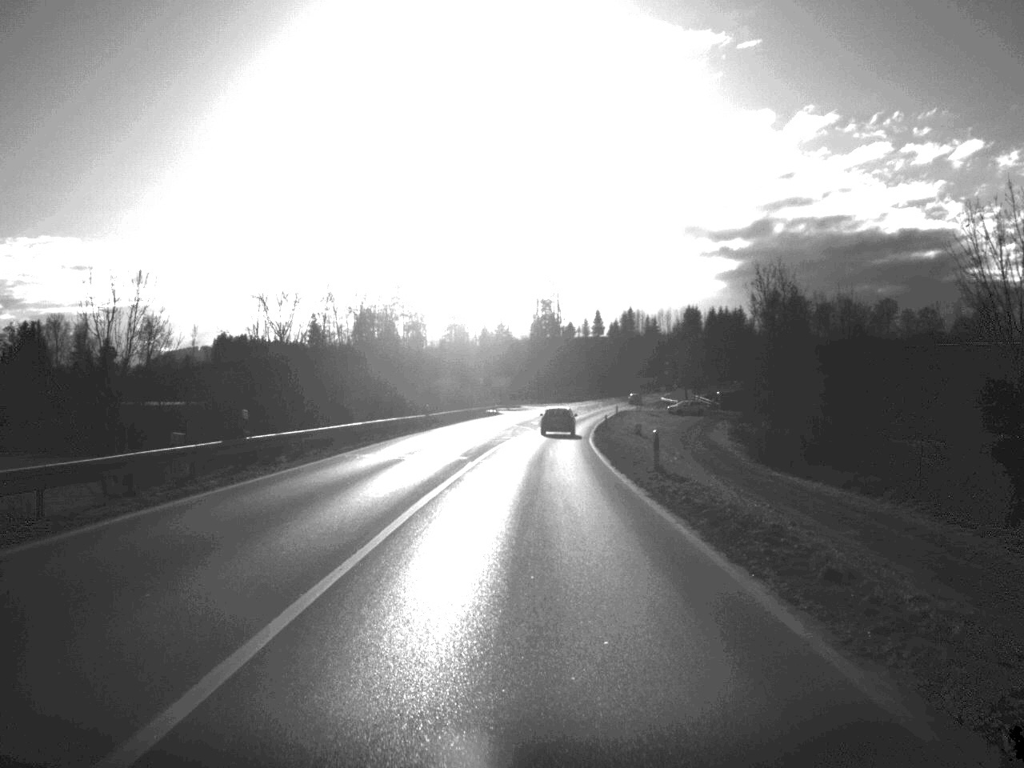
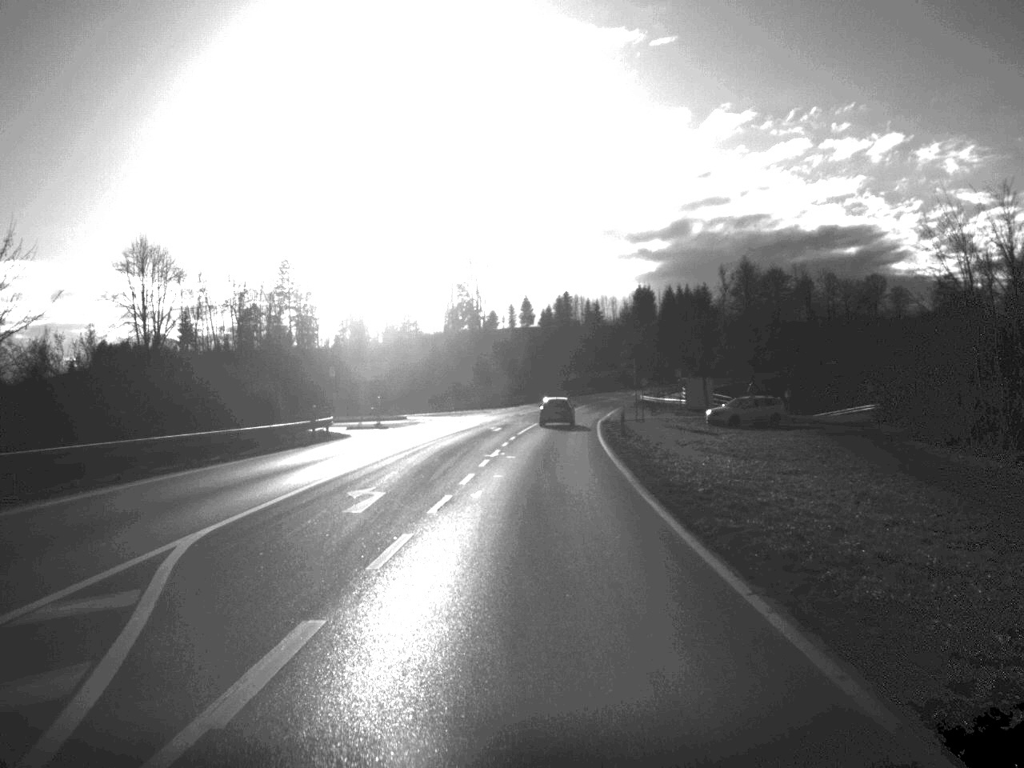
(+1.8, +71.8) m; +3°
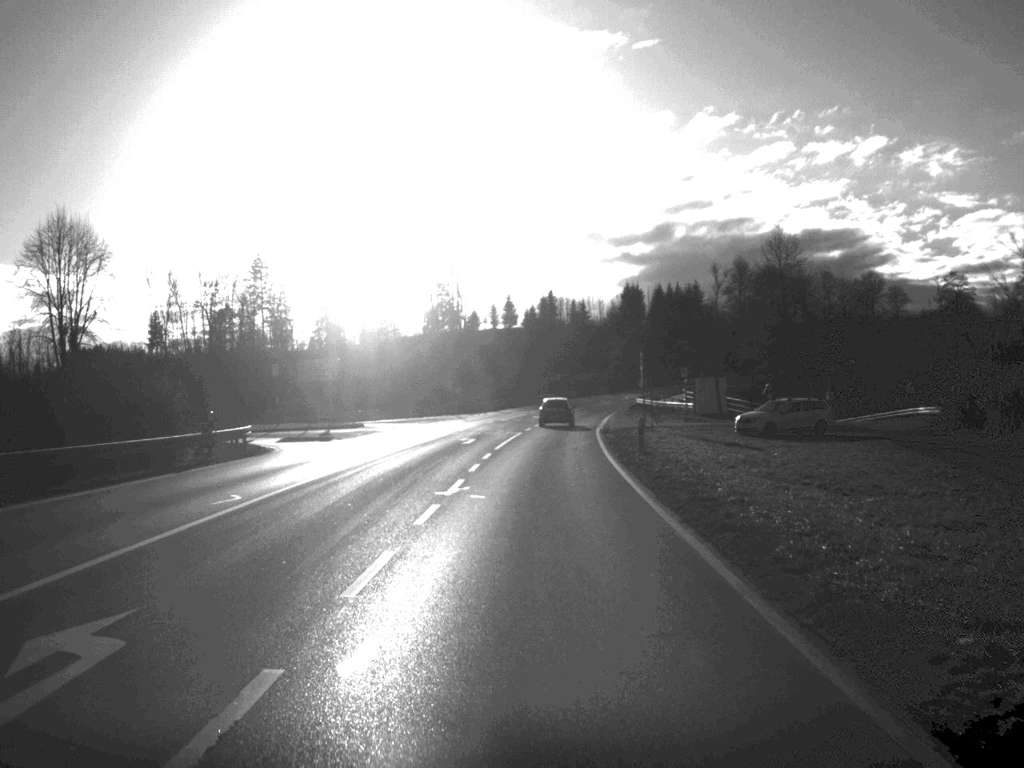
(+0.1, +13.6) m; +1°
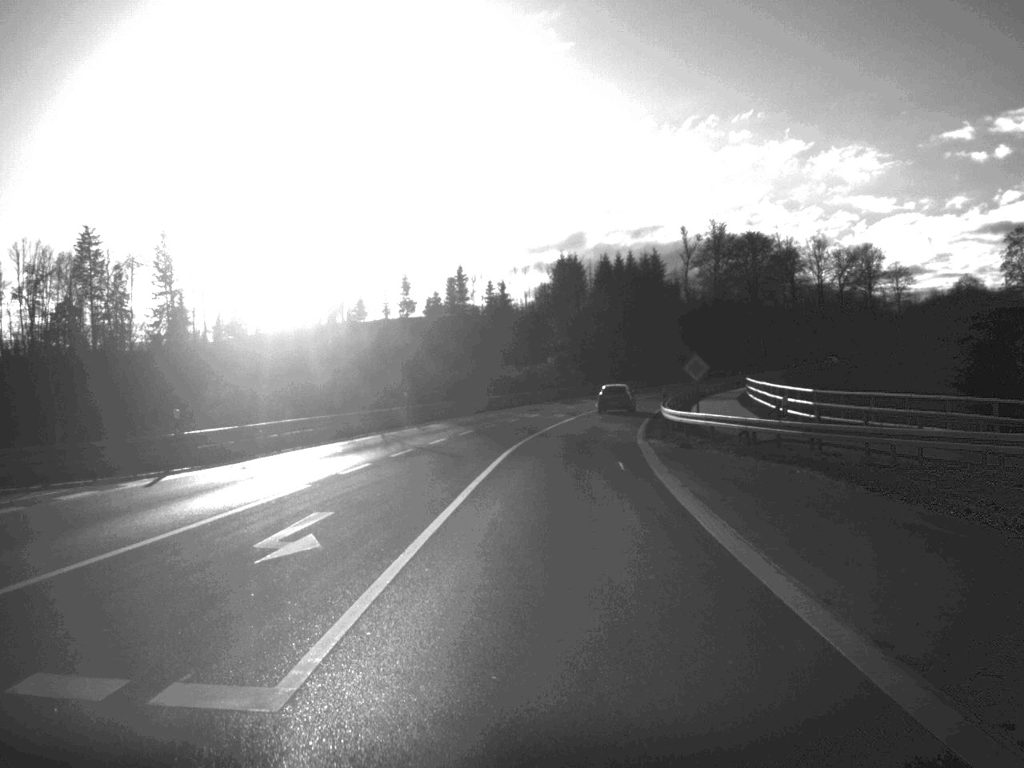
(+2.1, +71.7) m; +4°
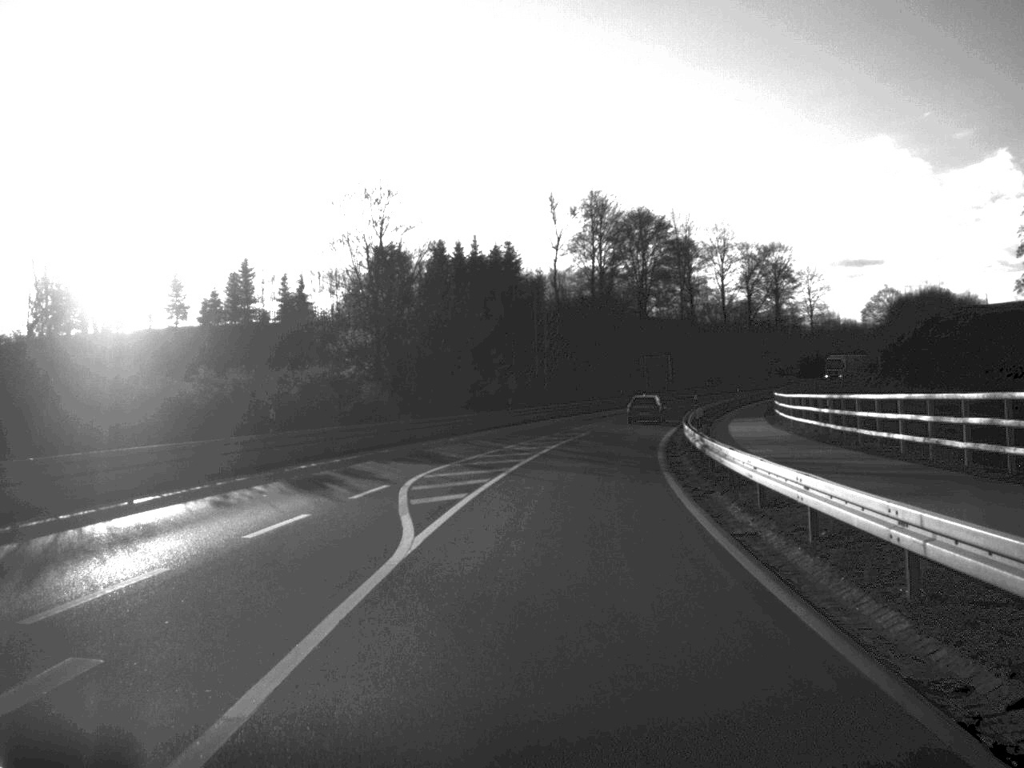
(+3.5, +57.4) m; +7°
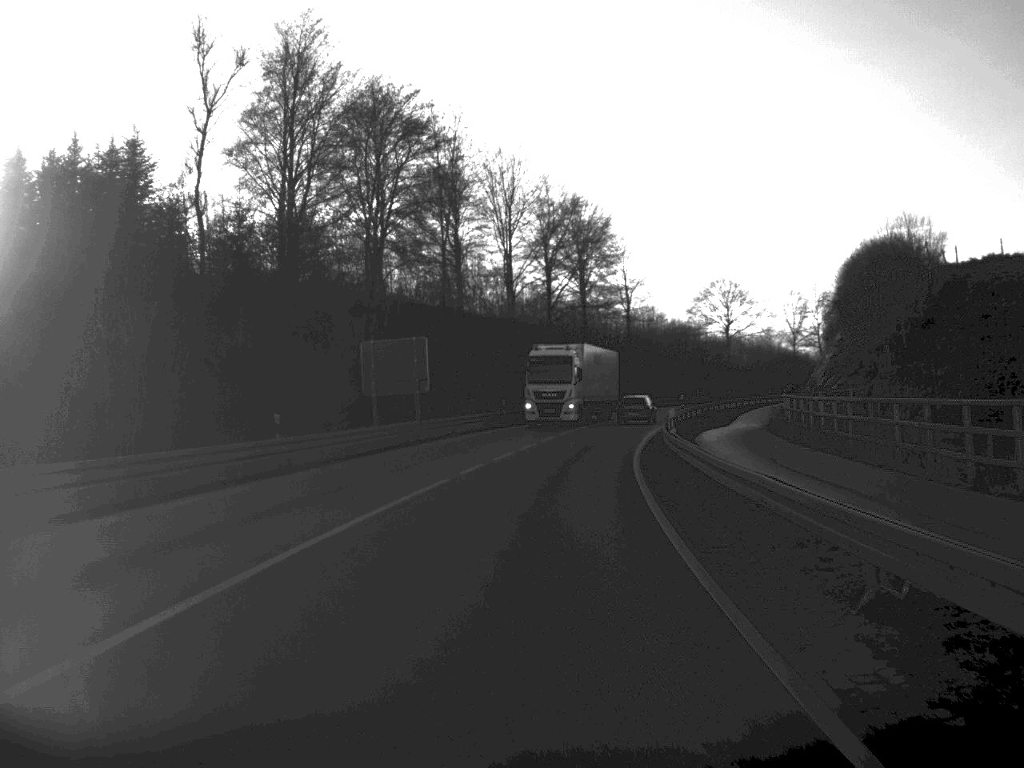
(+6.9, +68.5) m; +11°
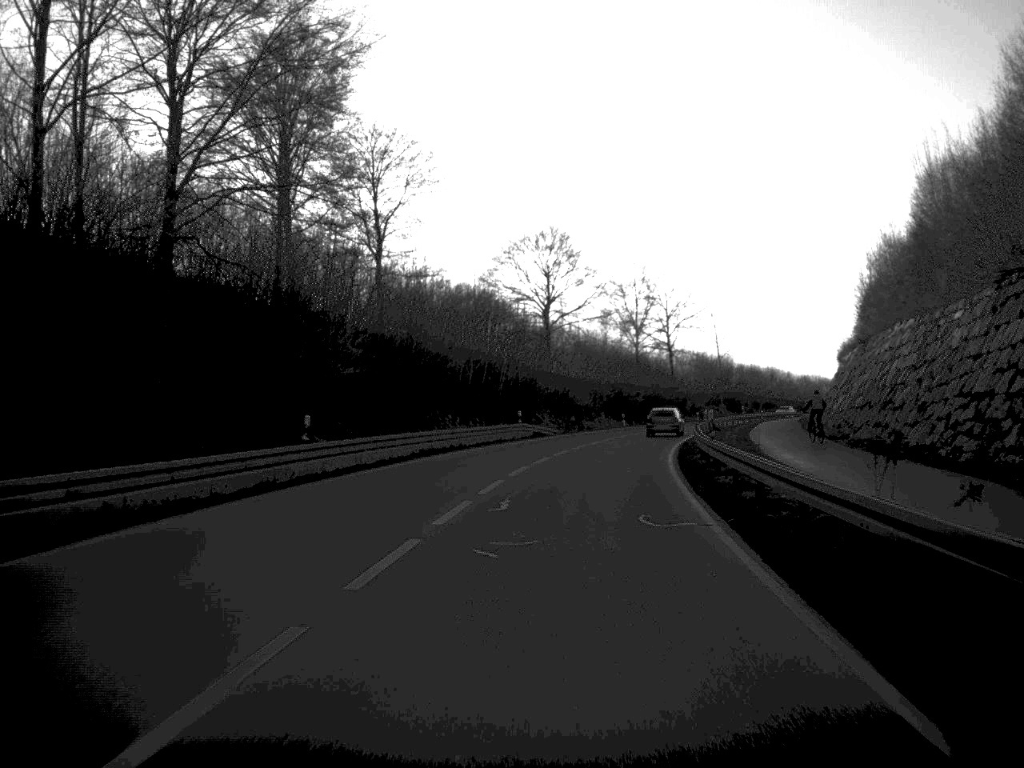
(+6.3, +70.1) m; +10°
